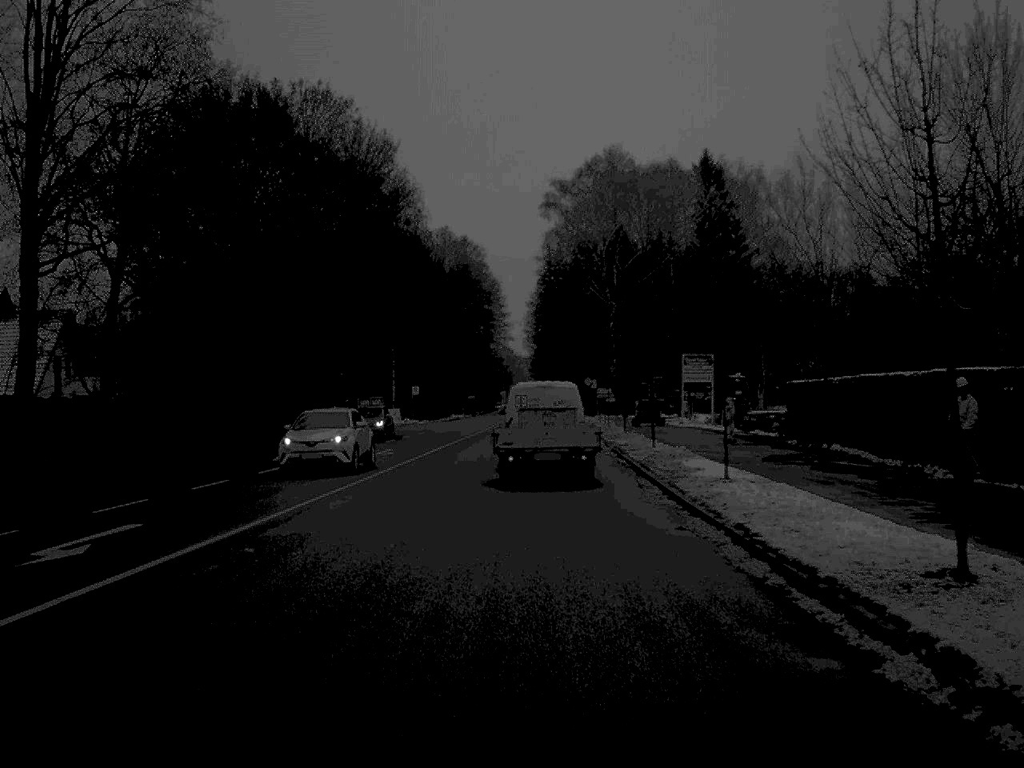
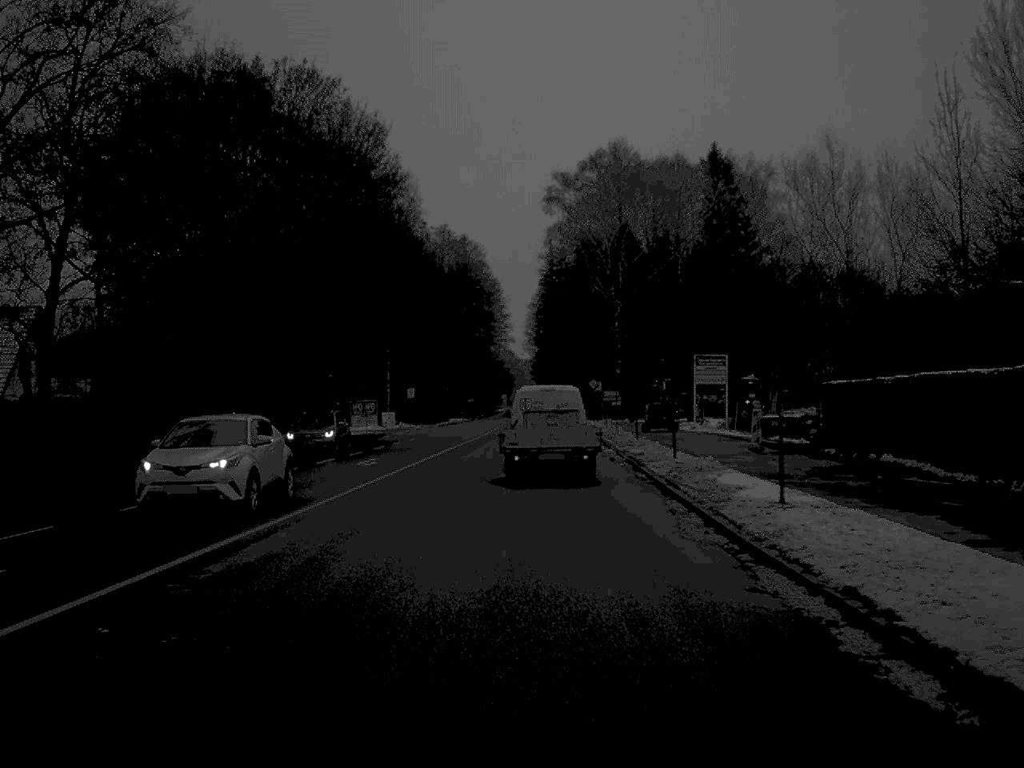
(0.0, +4.9) m; 0°
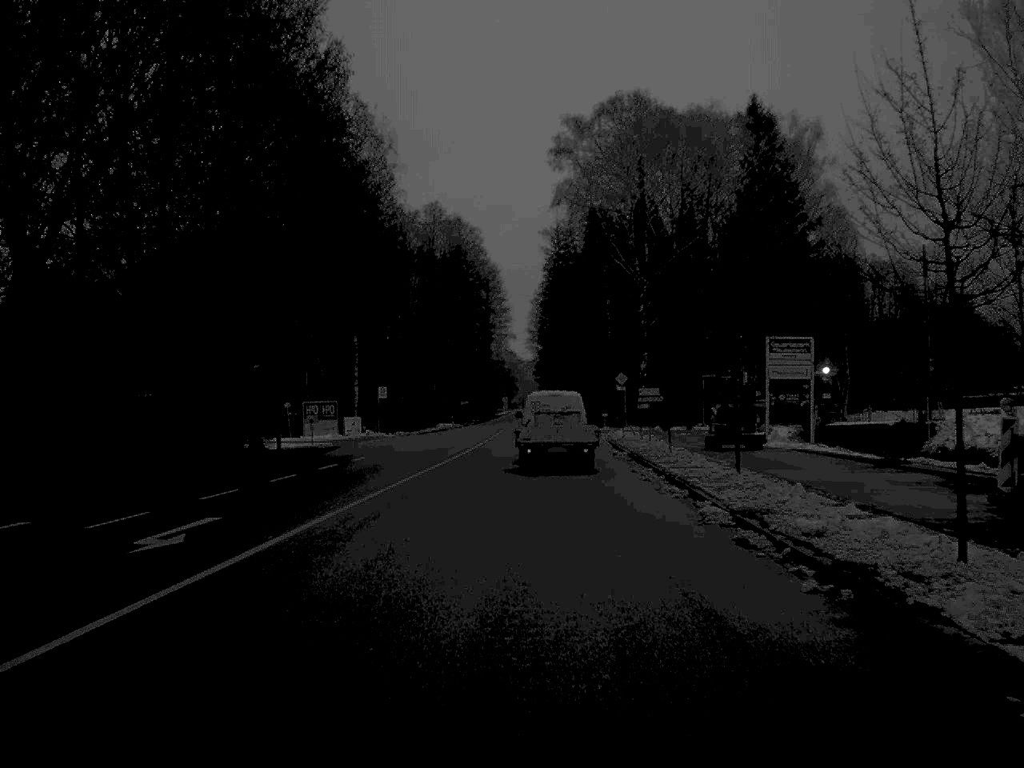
(0.0, +21.0) m; 0°
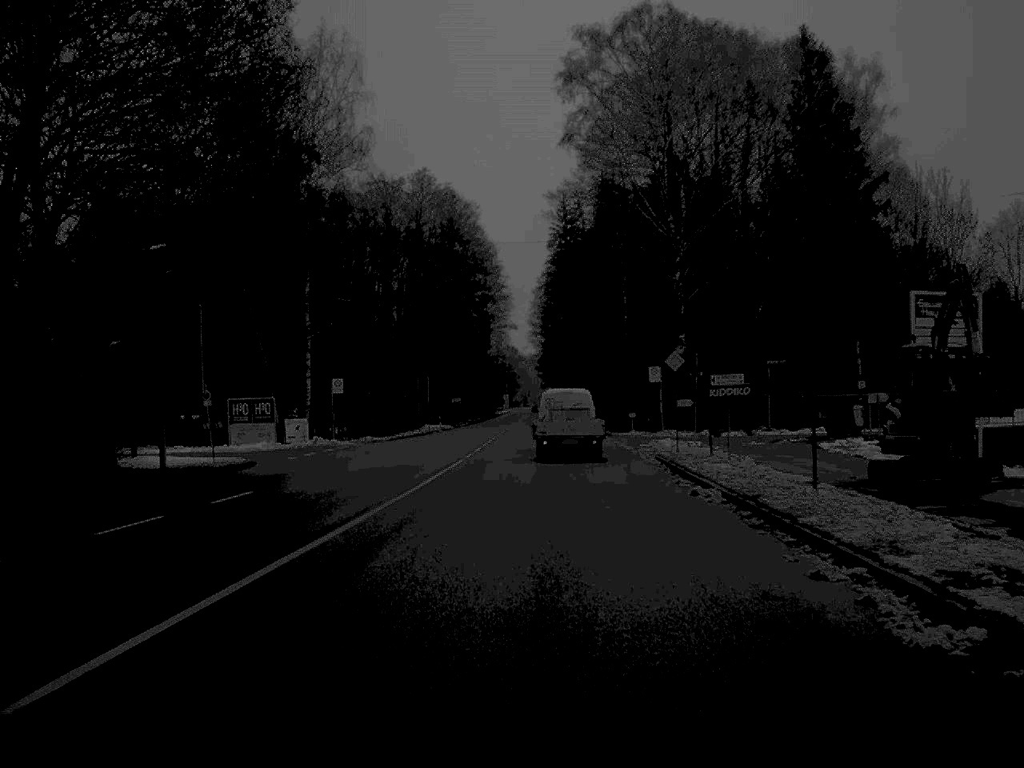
(0.0, +19.1) m; 0°
